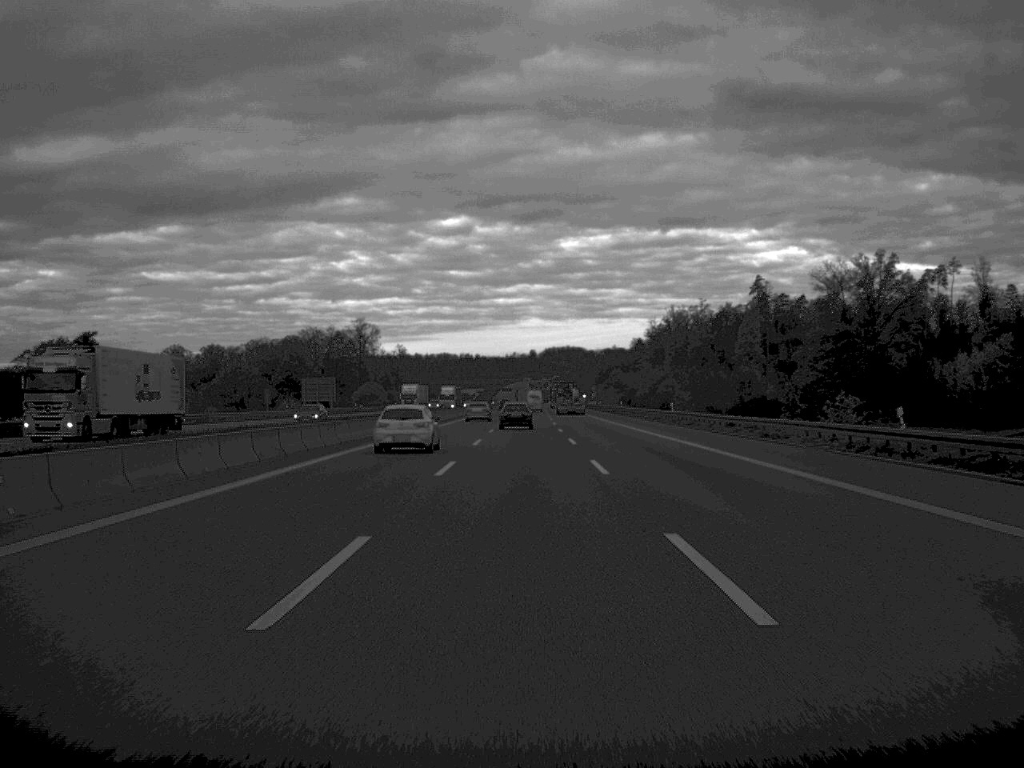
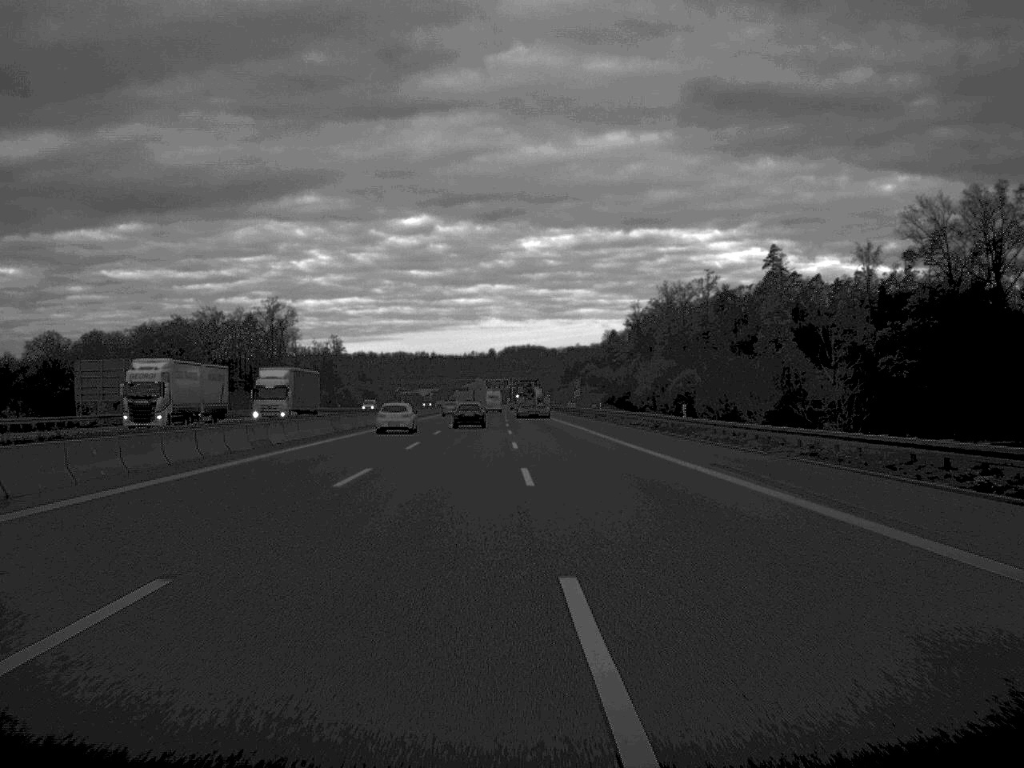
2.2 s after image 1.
(+1.1, +75.3) m; +2°
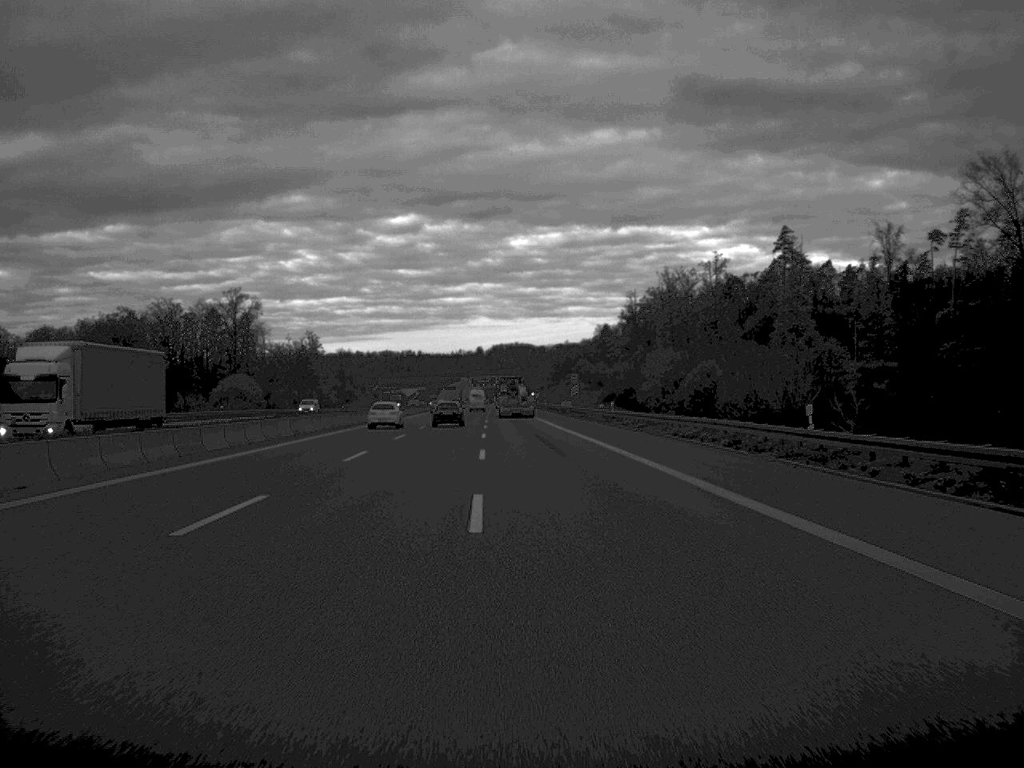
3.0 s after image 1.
(+0.1, +25.8) m; 0°
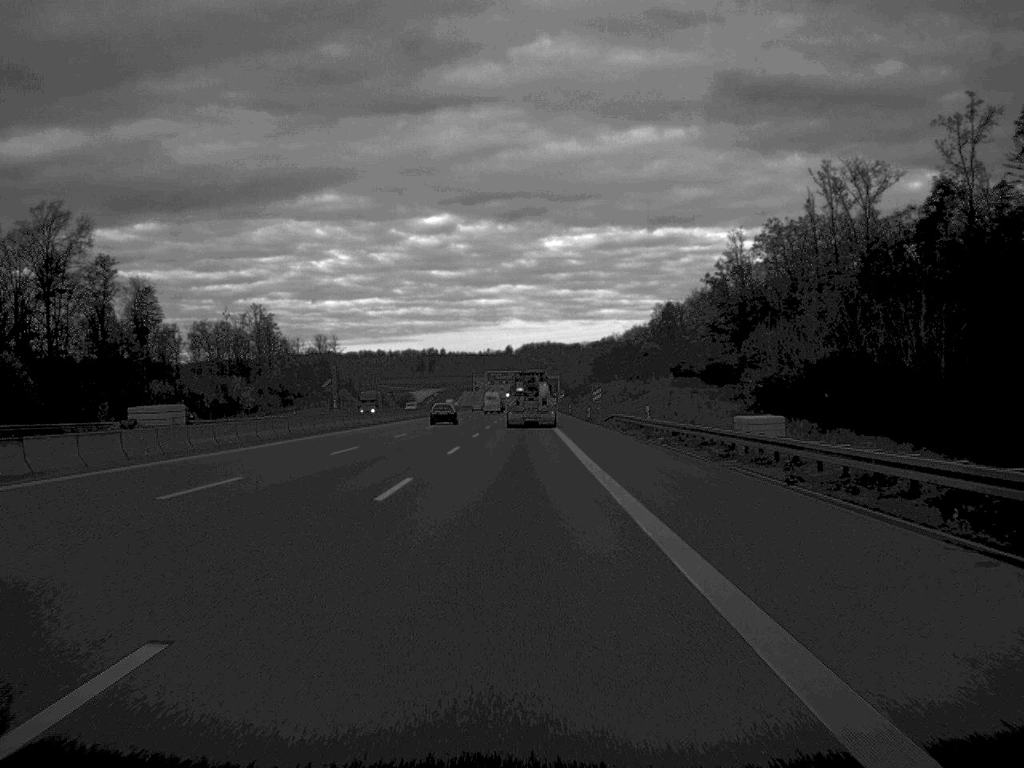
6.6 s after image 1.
(-1.5, +120.3) m; -1°
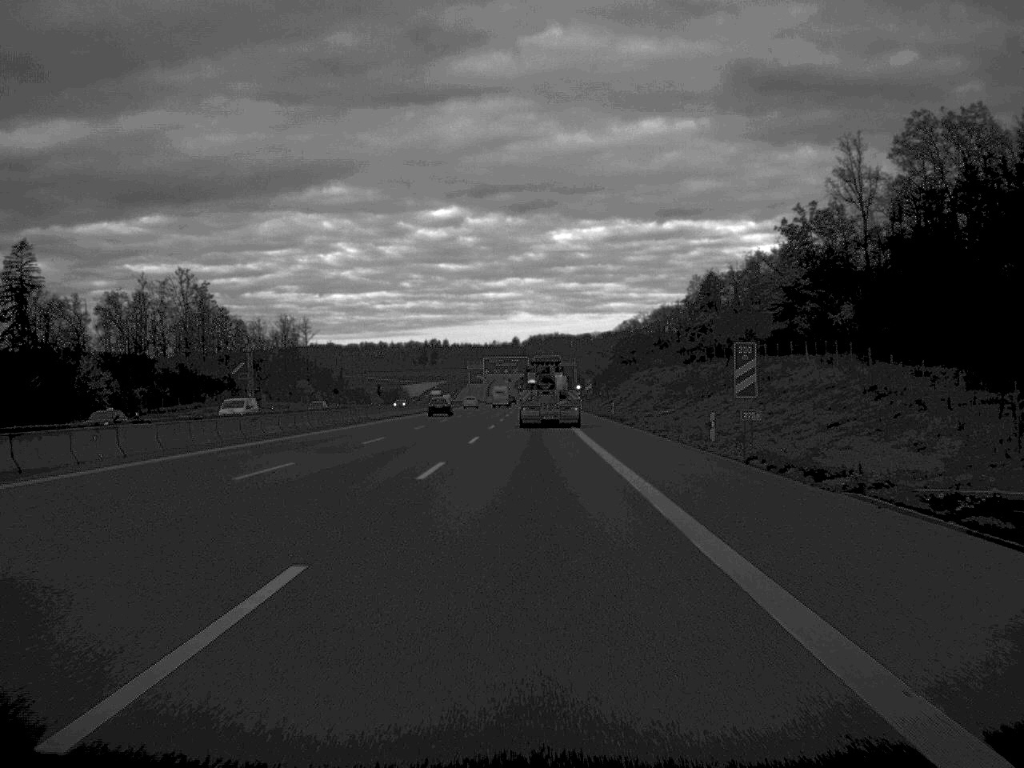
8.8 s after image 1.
(-0.2, +68.1) m; 0°
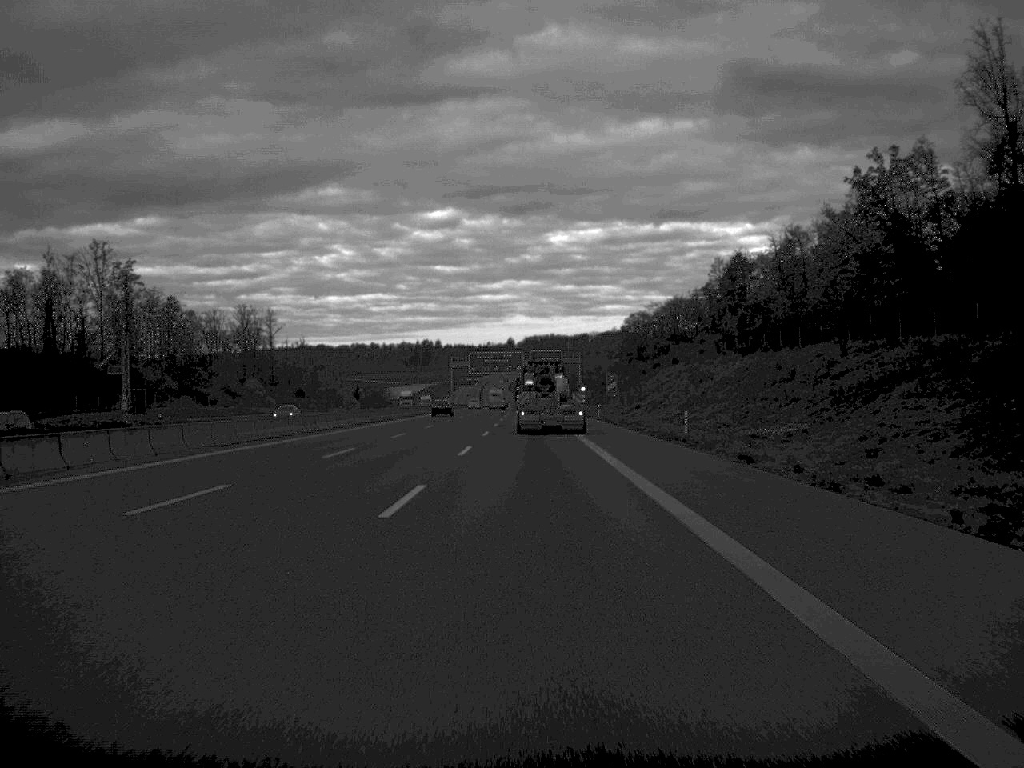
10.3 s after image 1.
(+0.1, +42.6) m; 0°
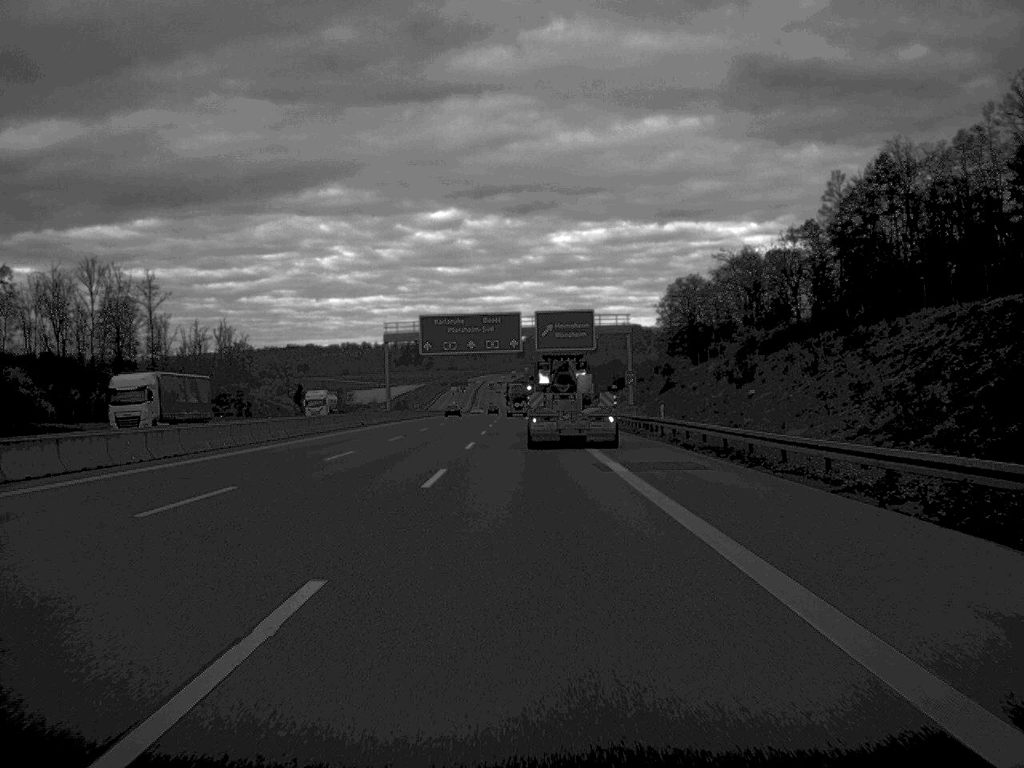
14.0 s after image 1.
(-0.1, +101.2) m; 0°
